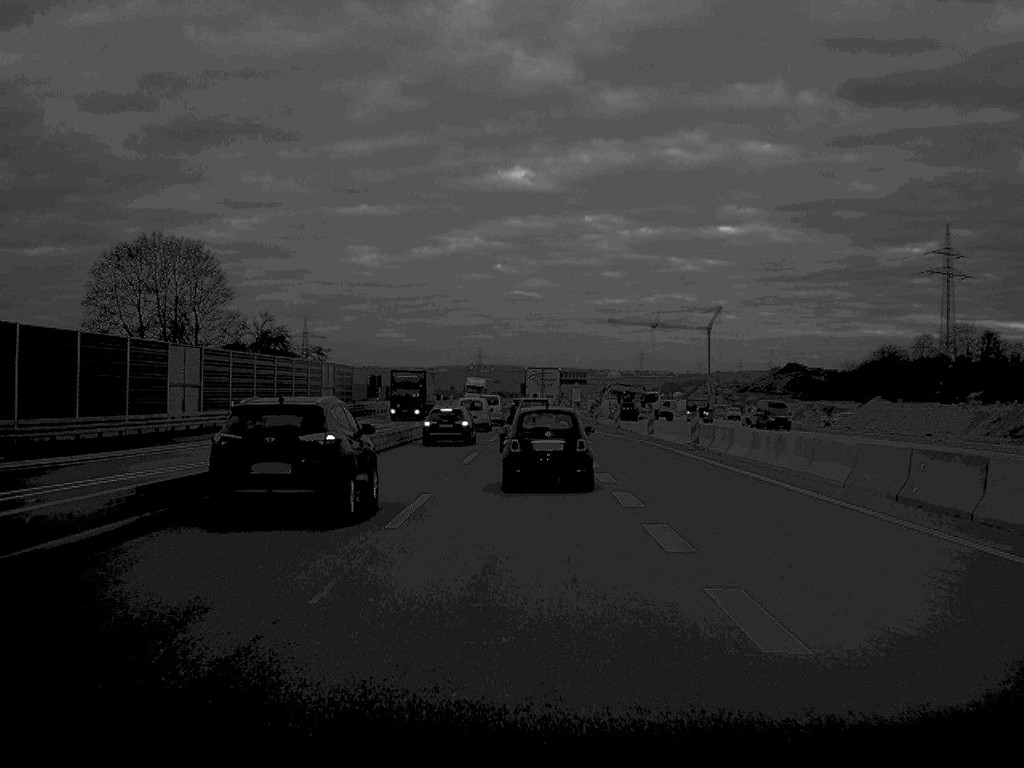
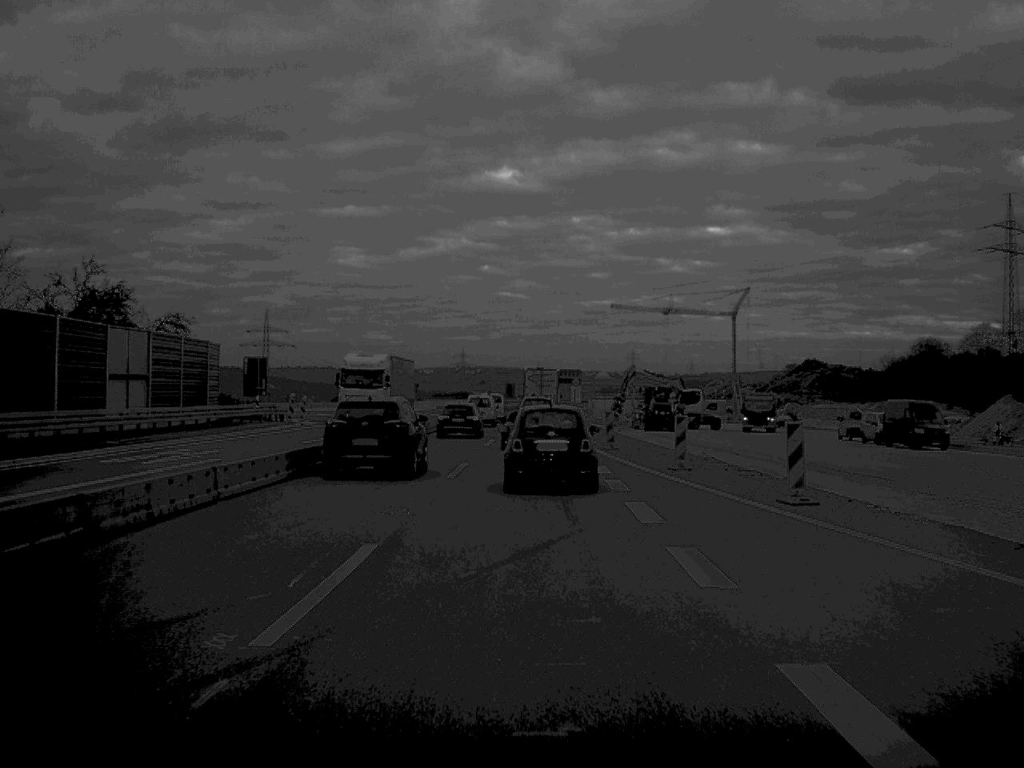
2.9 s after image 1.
(+0.2, +44.0) m; +1°
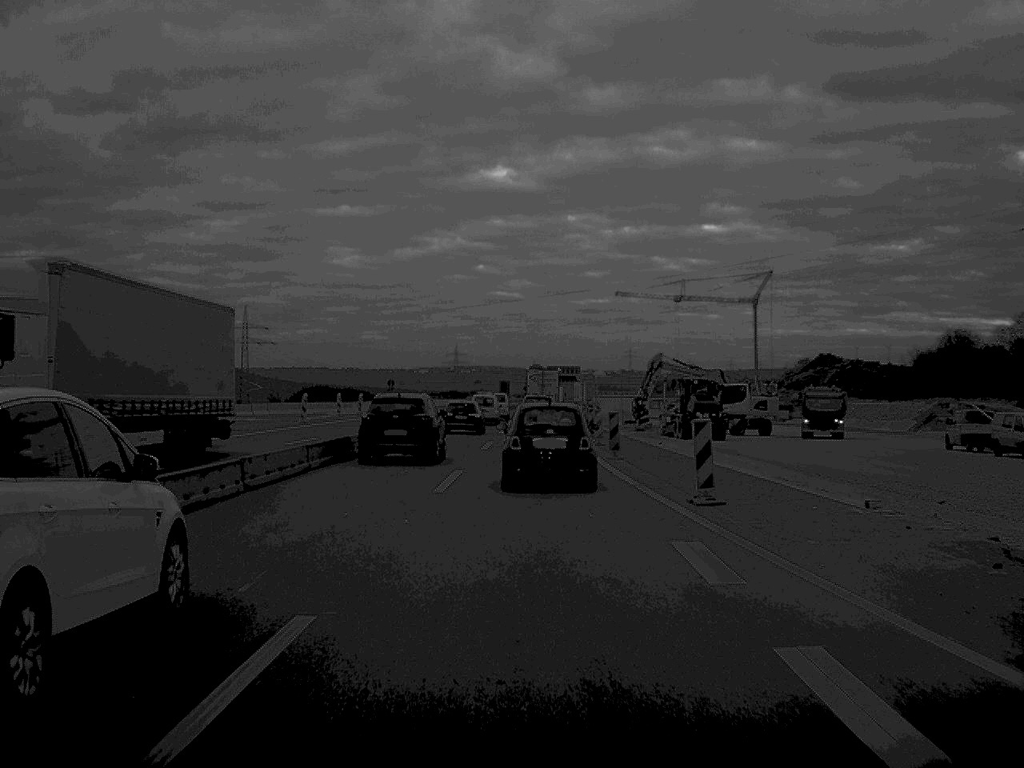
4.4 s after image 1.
(0.0, +22.9) m; 0°
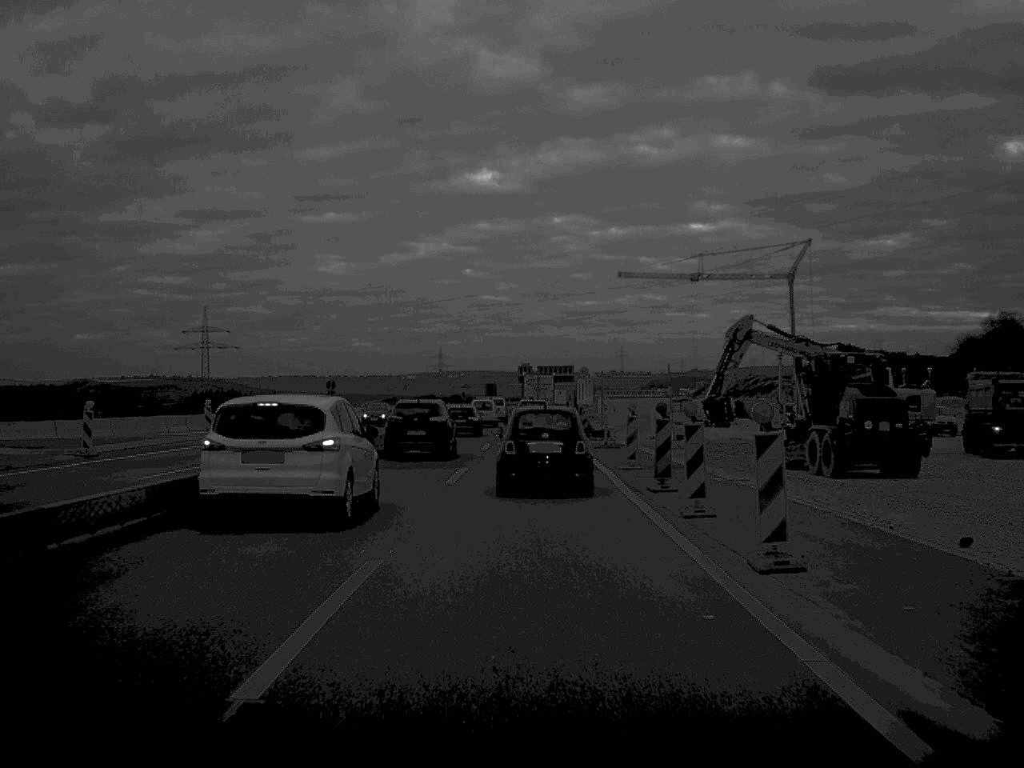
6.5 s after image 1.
(+0.1, +32.8) m; 0°
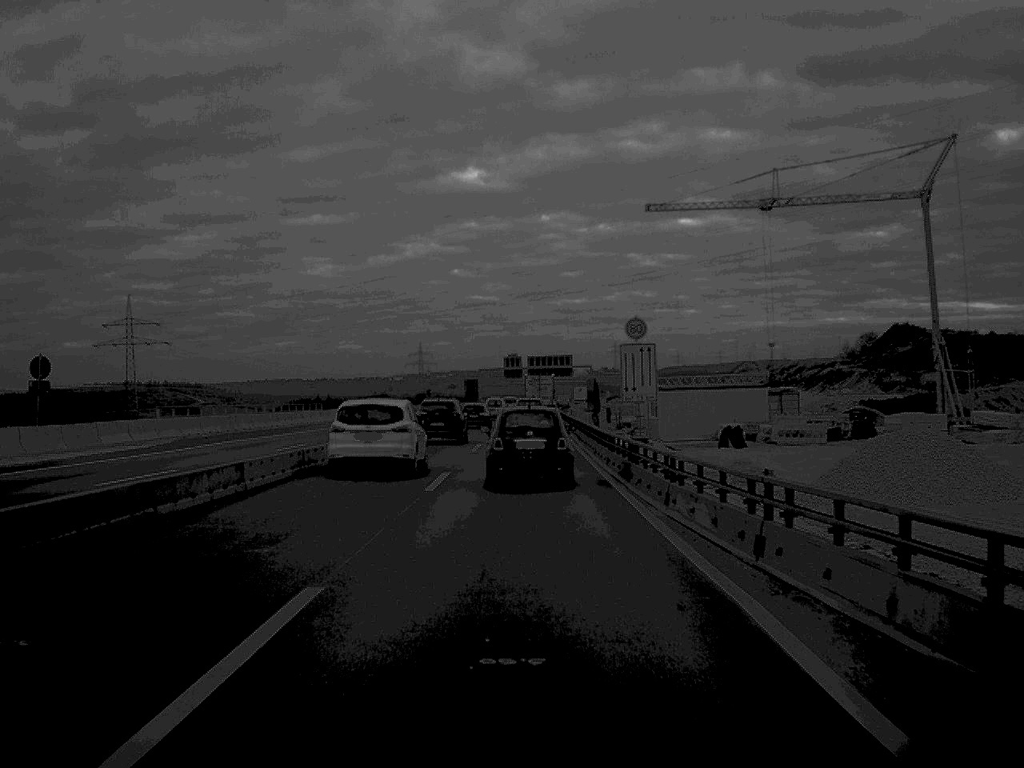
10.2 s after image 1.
(+0.3, +55.7) m; 0°
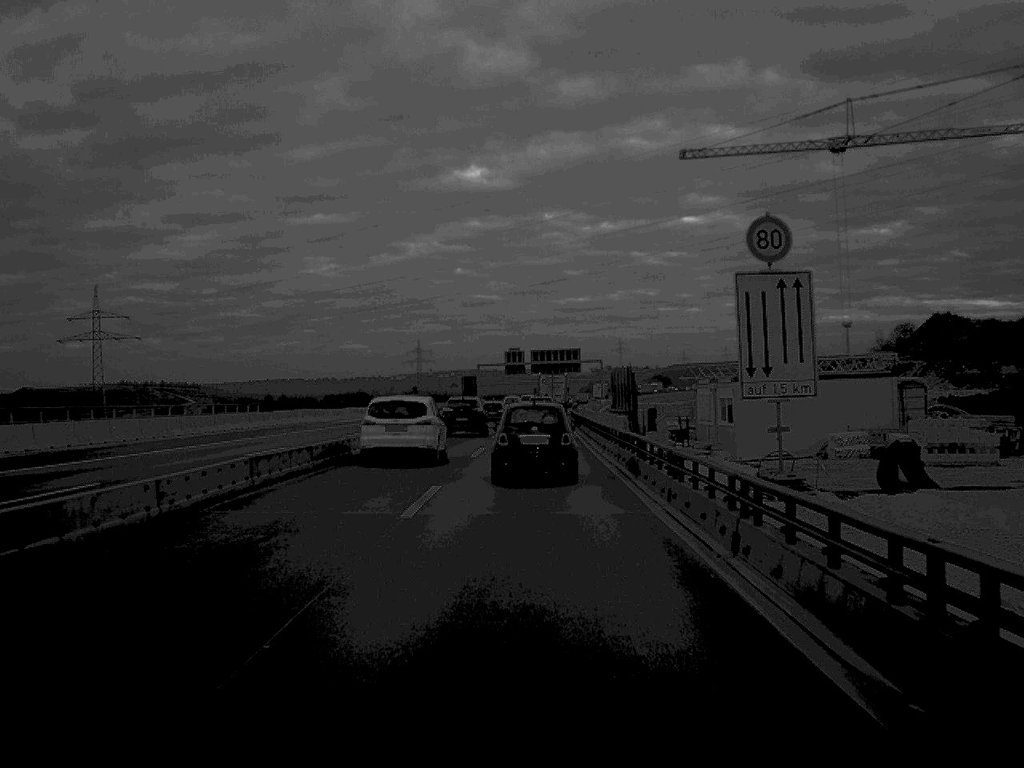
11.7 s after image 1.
(-0.1, +23.8) m; 0°
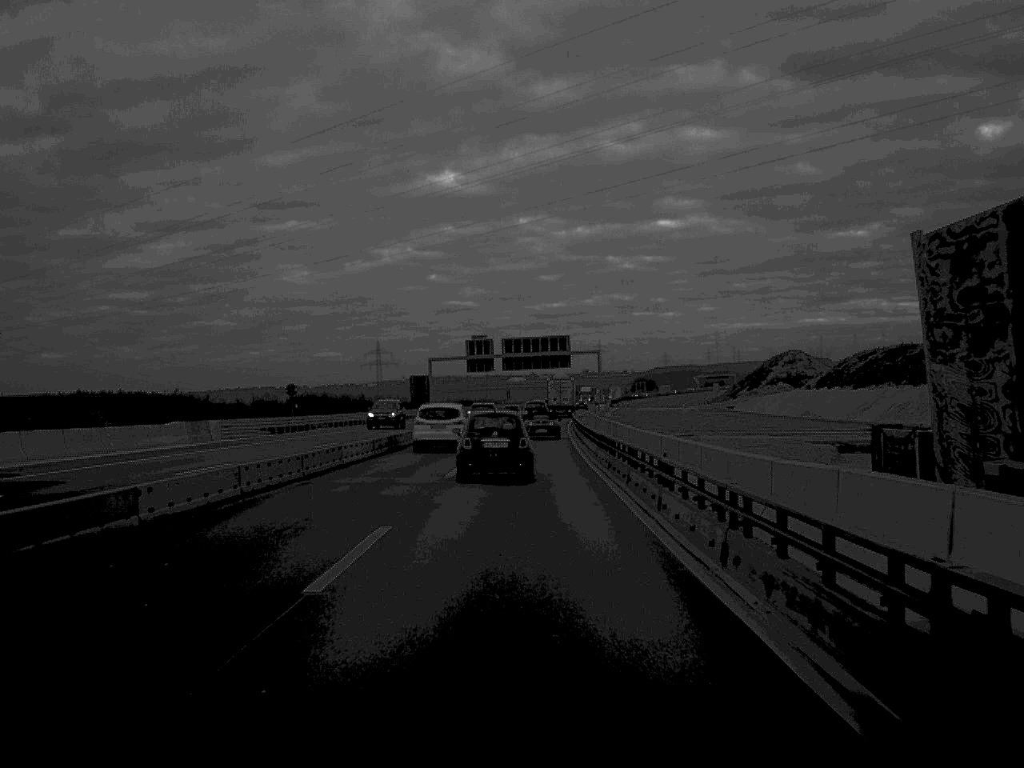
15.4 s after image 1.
(+0.6, +60.4) m; +1°
